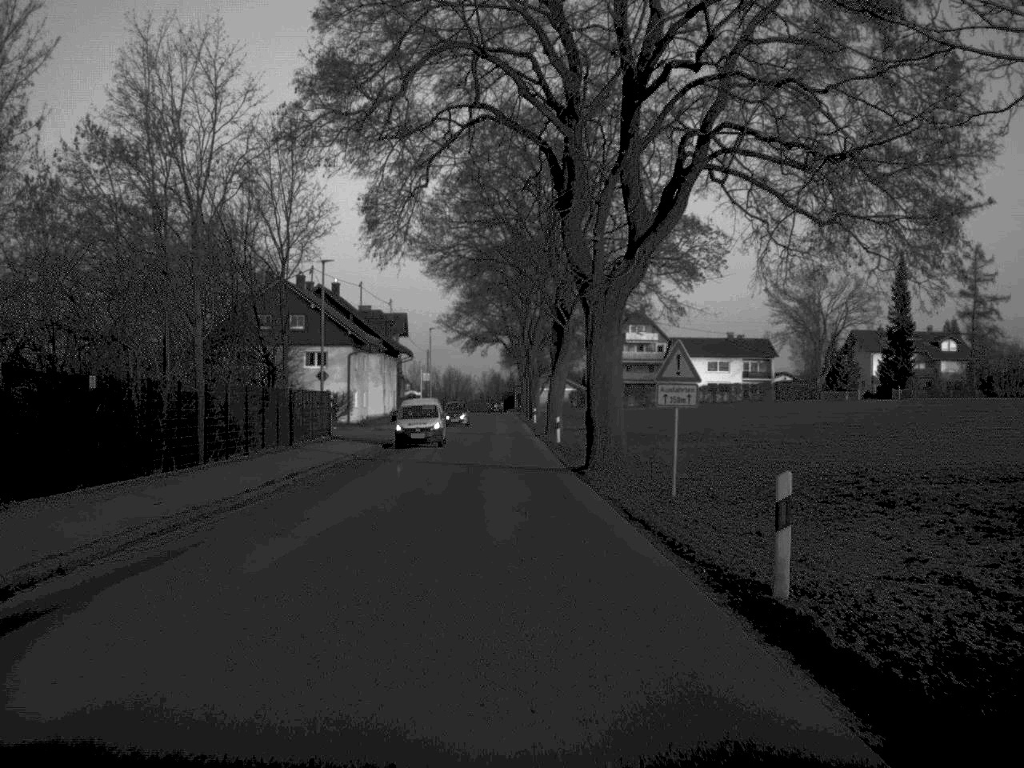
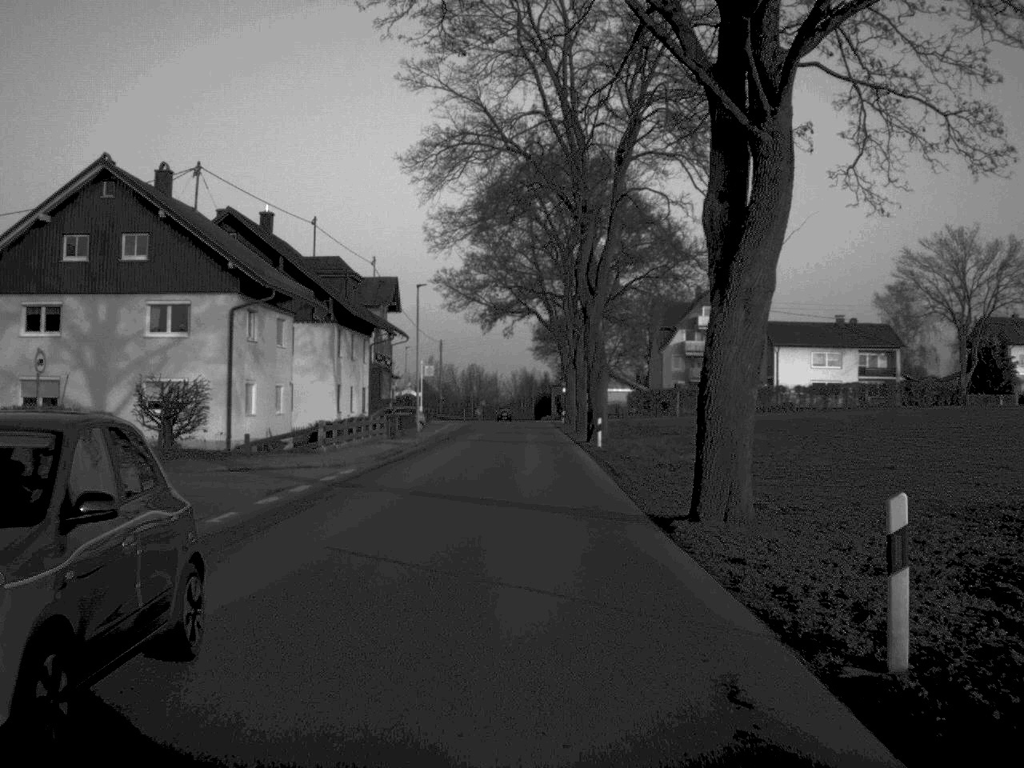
(-0.7, +42.3) m; -1°
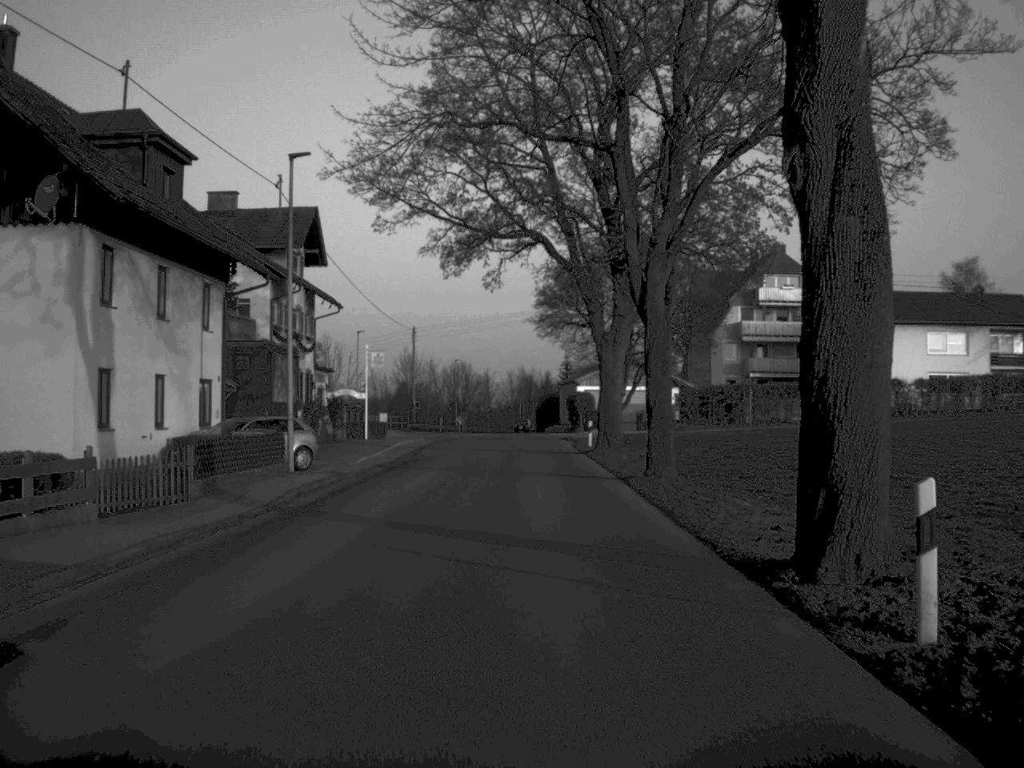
(0.0, +35.7) m; 0°
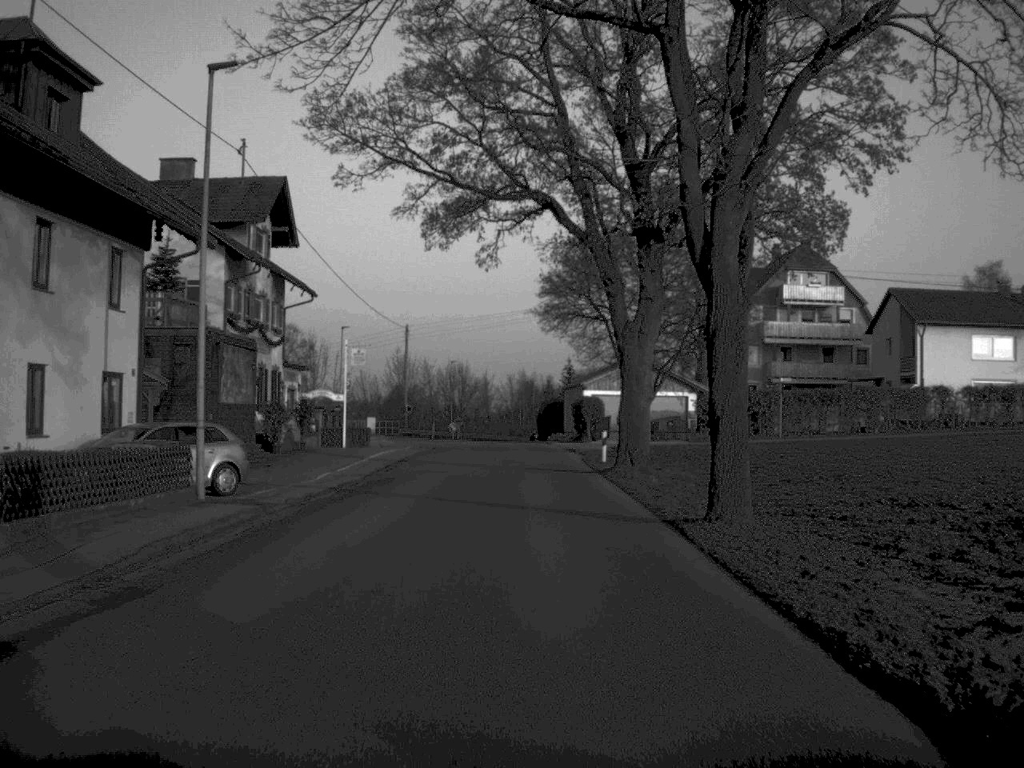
(0.0, +8.6) m; 0°
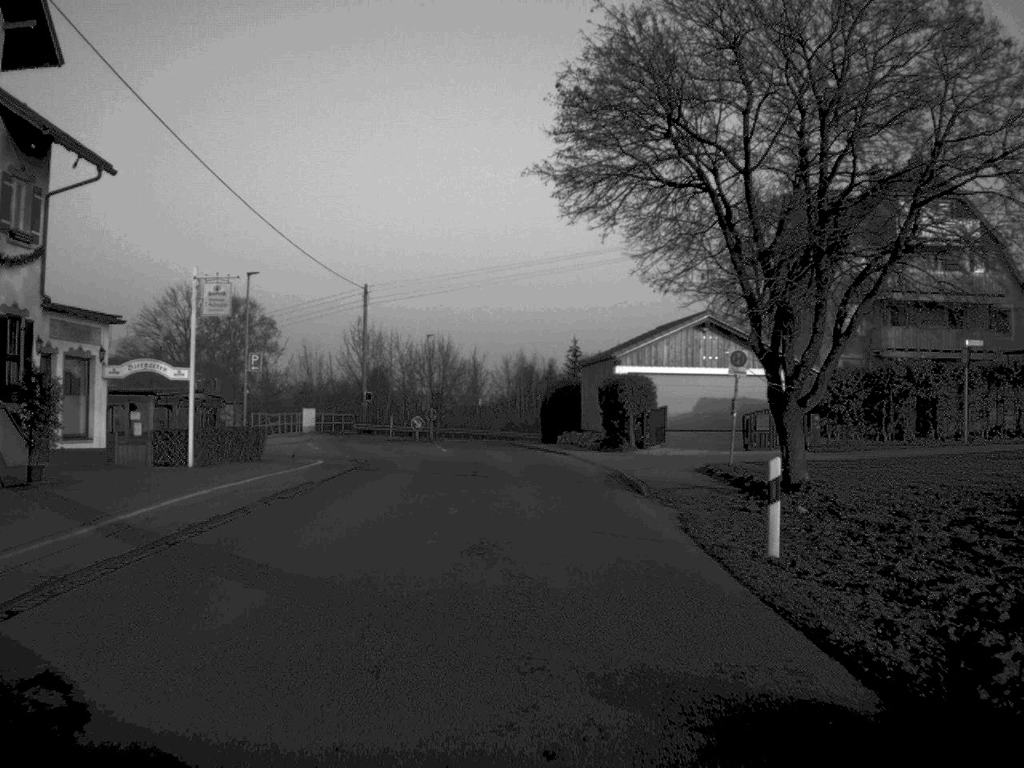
(0.0, +28.1) m; 0°
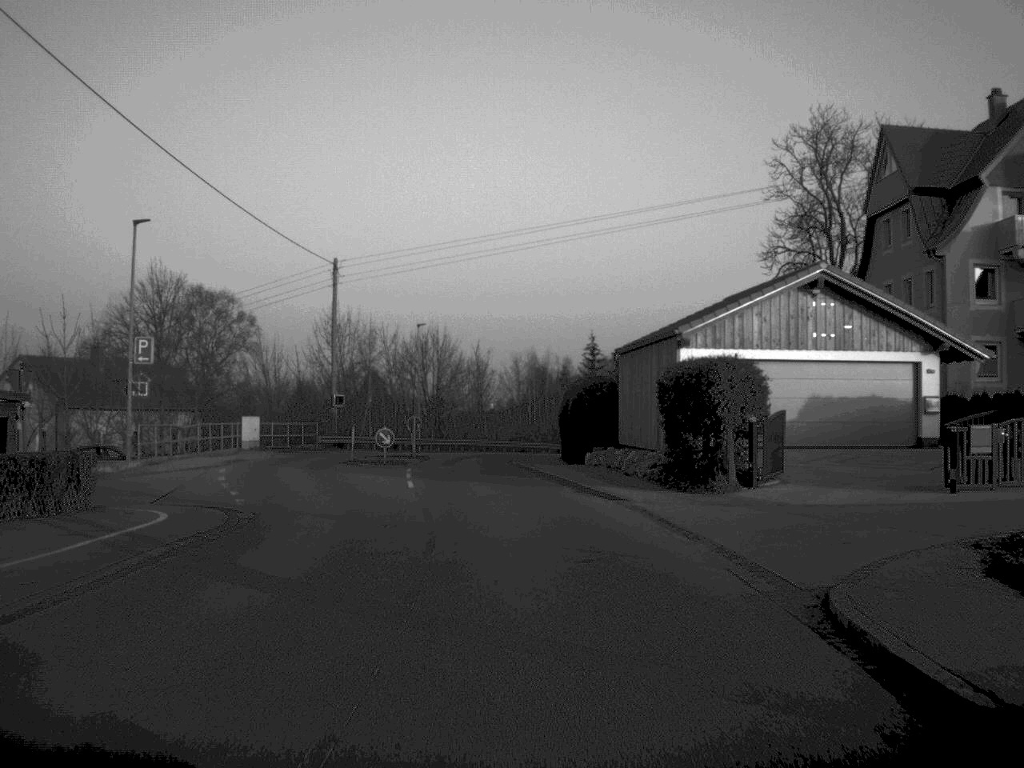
(-0.1, +17.7) m; -1°
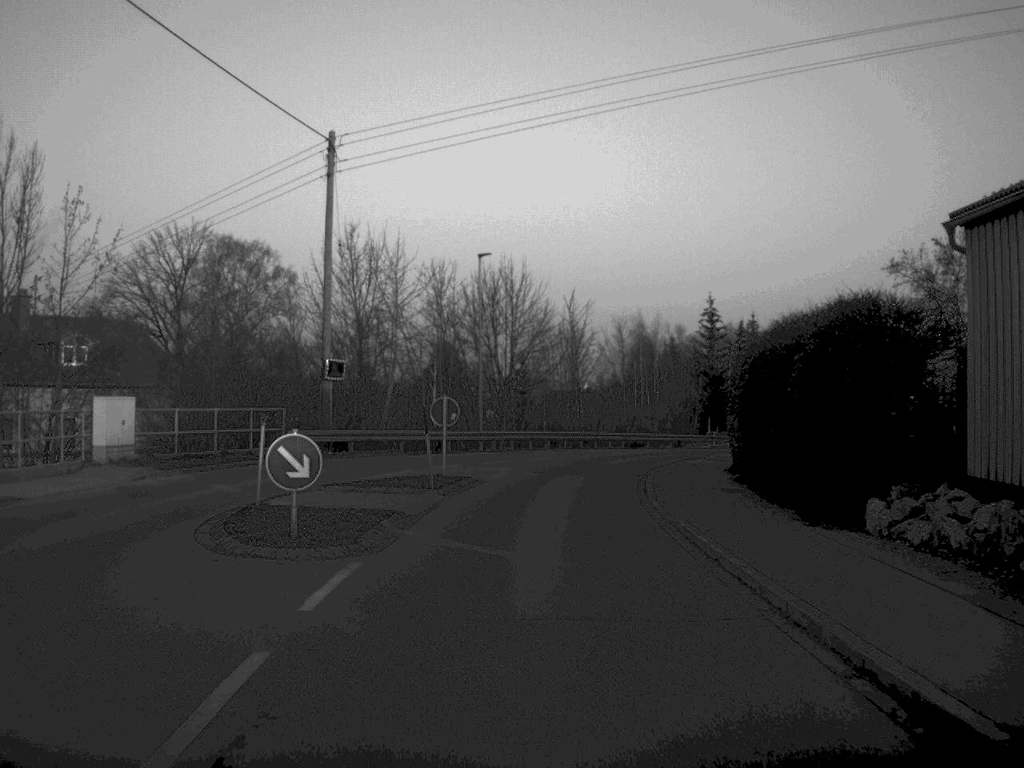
(-0.9, +27.1) m; -4°
